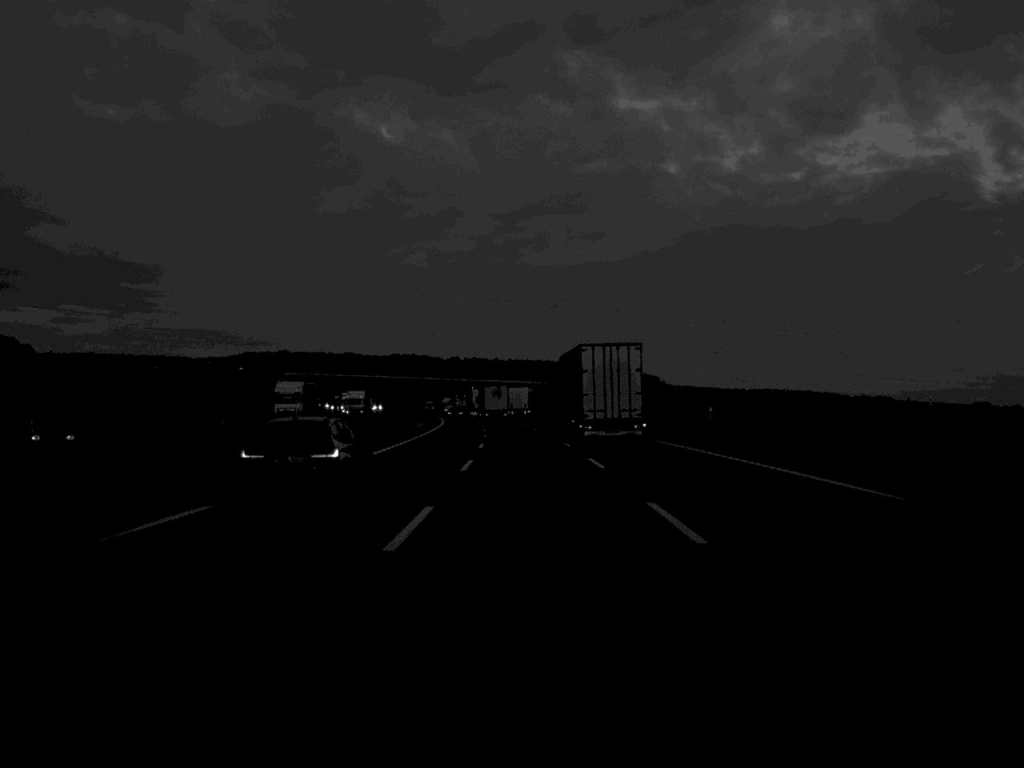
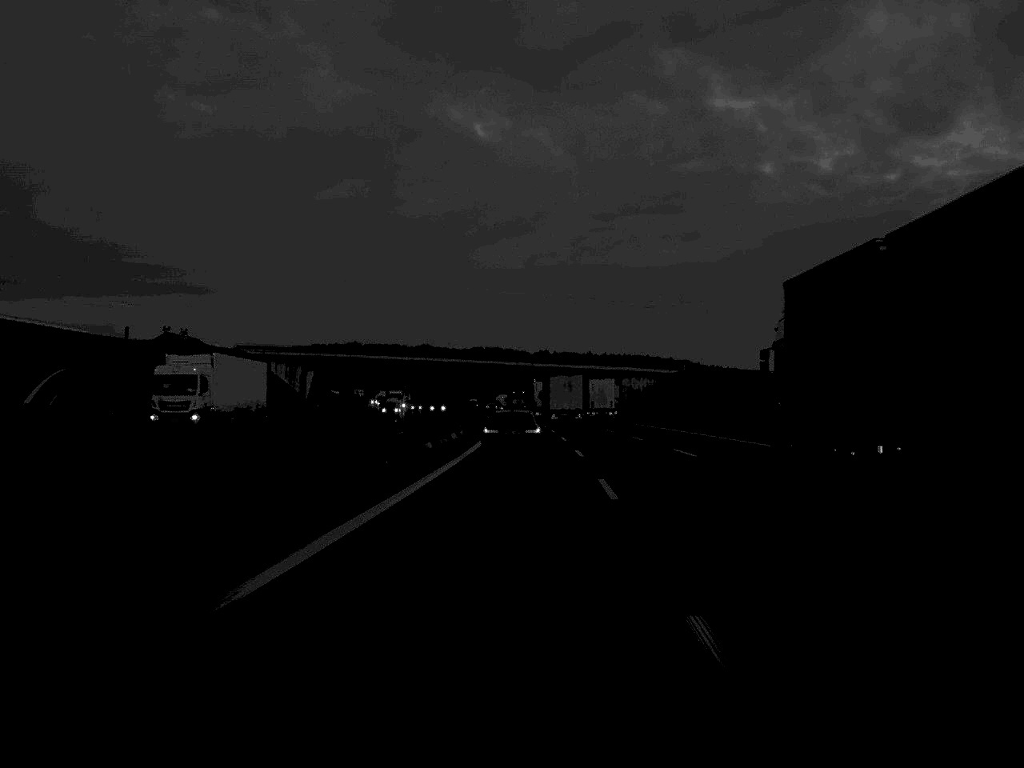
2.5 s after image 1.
(-4.2, +98.8) m; -4°
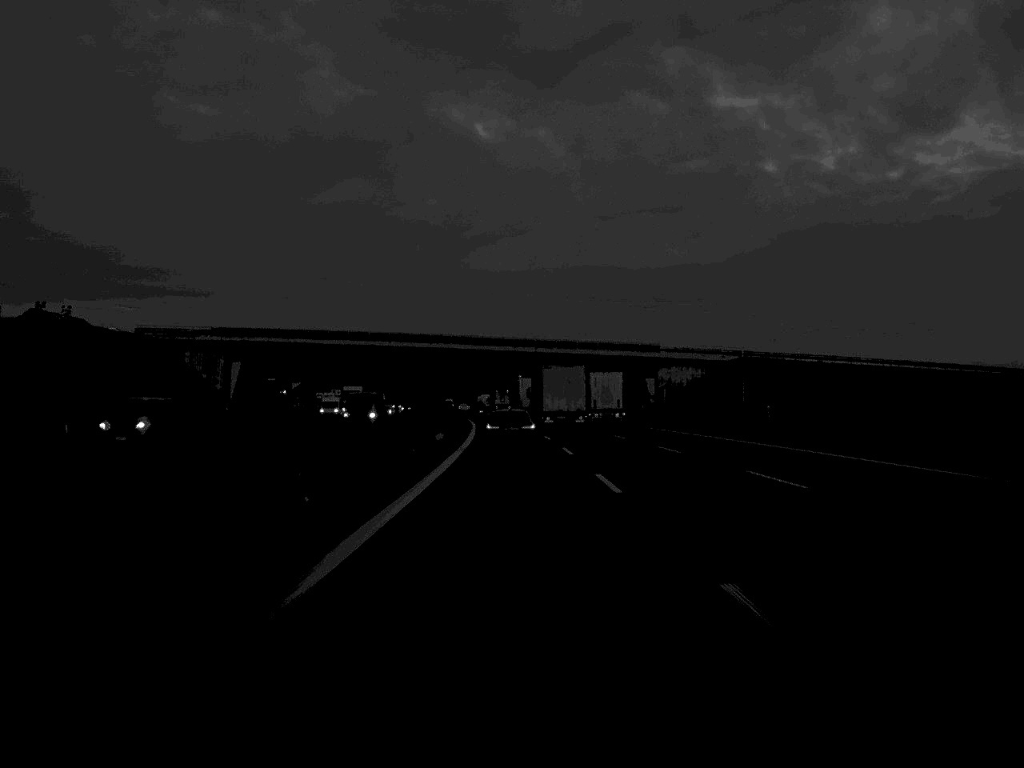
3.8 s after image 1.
(+0.1, +51.4) m; 0°
